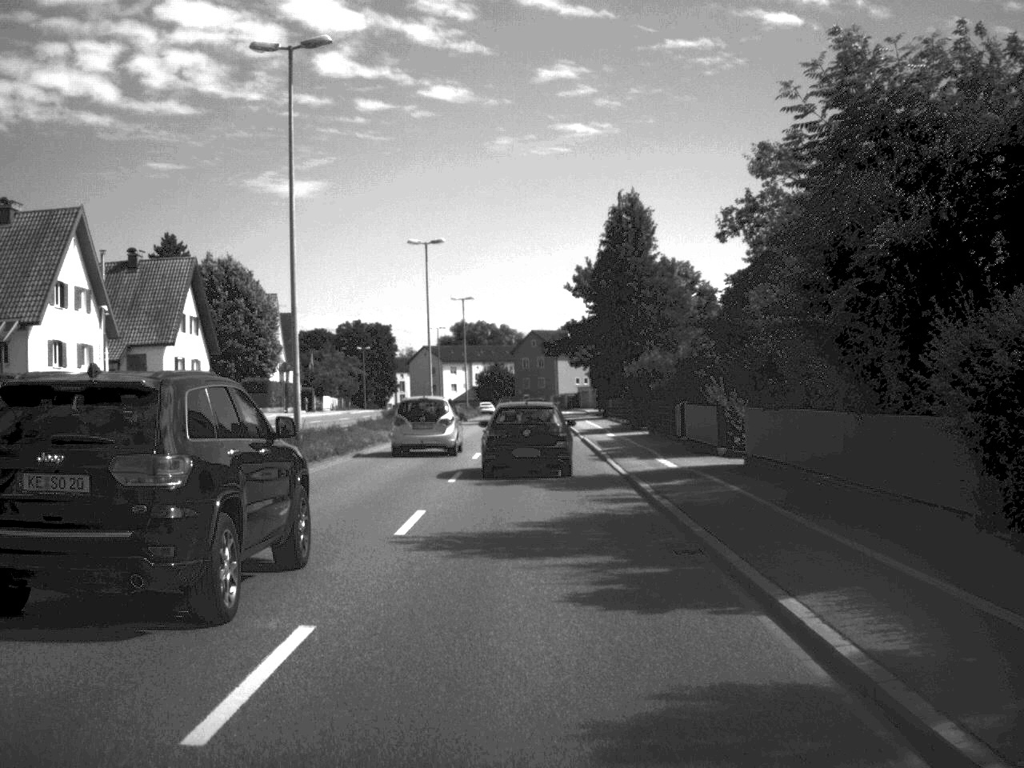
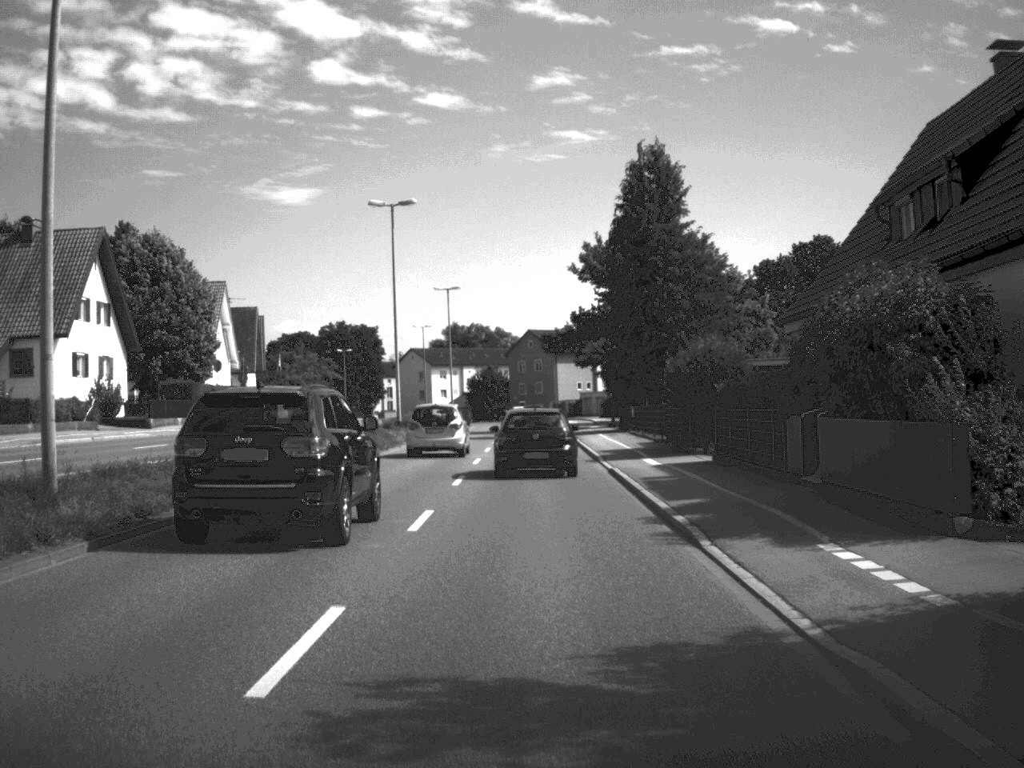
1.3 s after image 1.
(0.0, +16.7) m; 0°
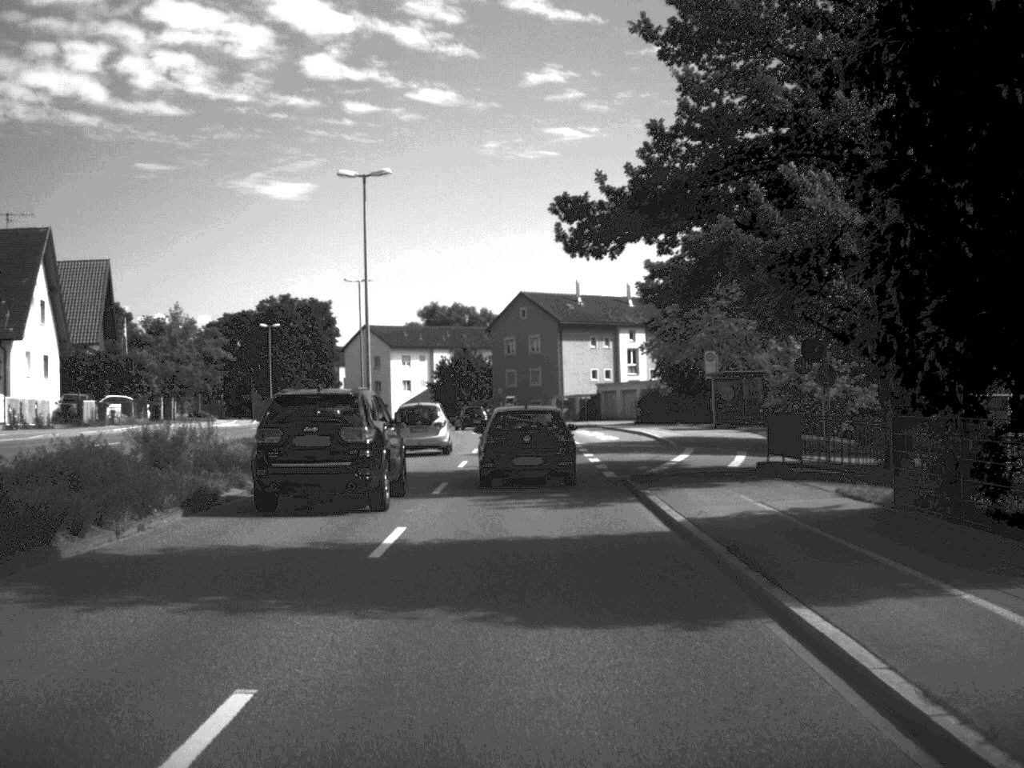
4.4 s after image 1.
(0.0, +47.4) m; 0°
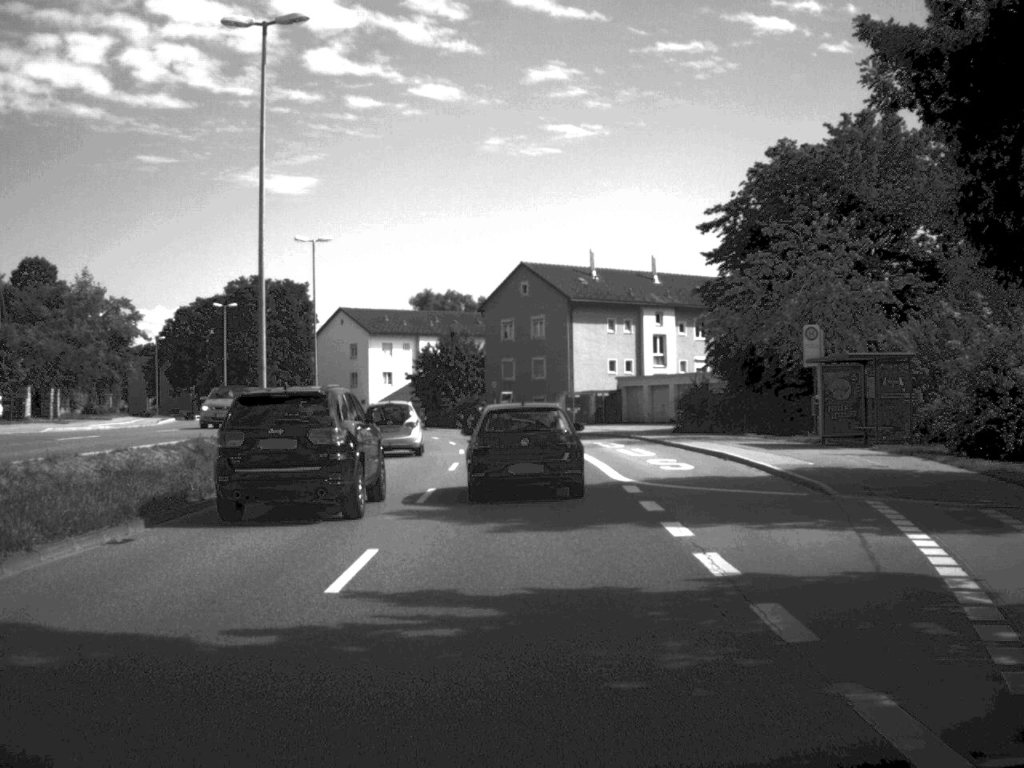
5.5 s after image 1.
(0.0, +20.2) m; 0°
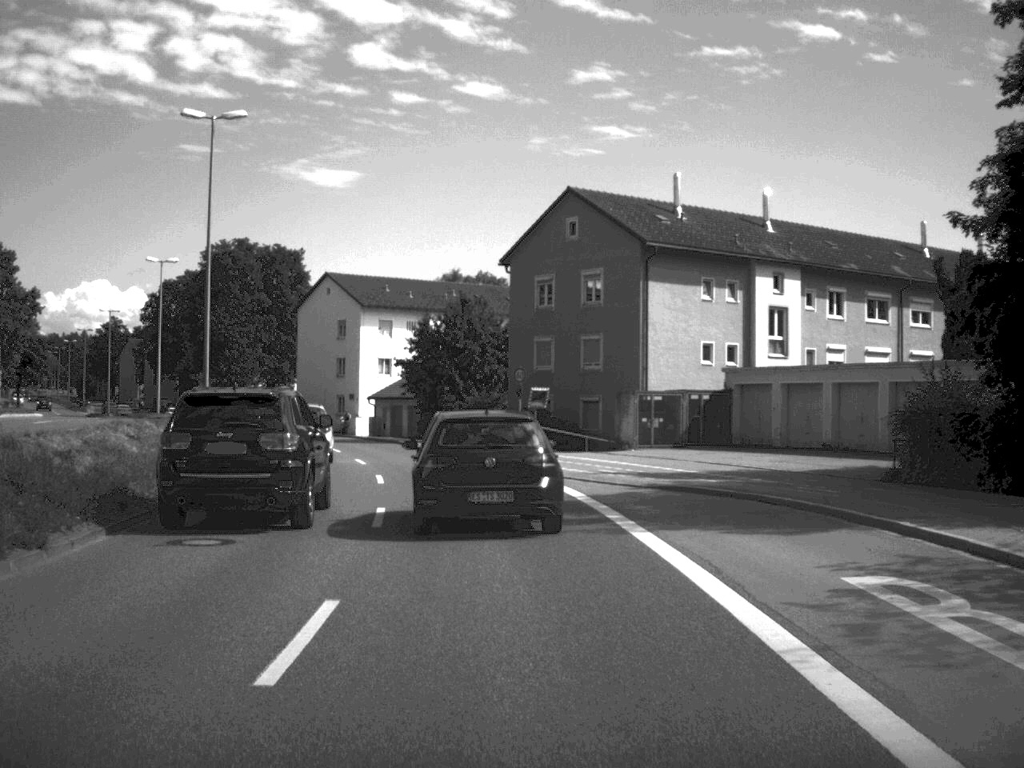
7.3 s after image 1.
(-0.2, +29.8) m; -2°
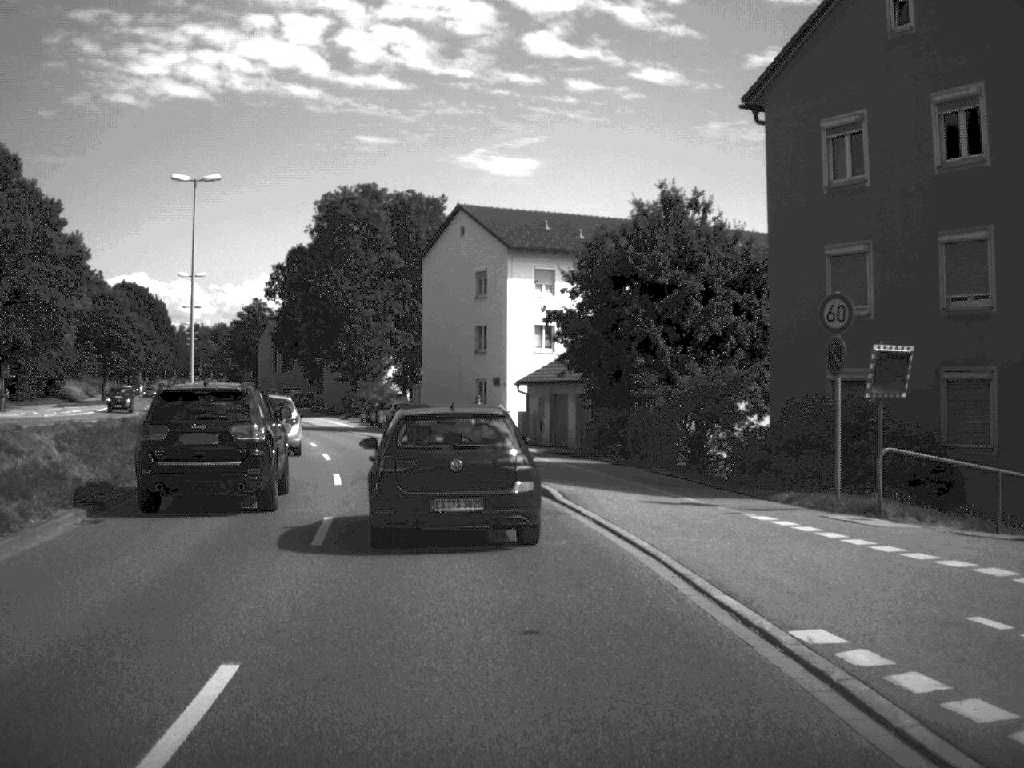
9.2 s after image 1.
(-1.9, +29.0) m; -8°
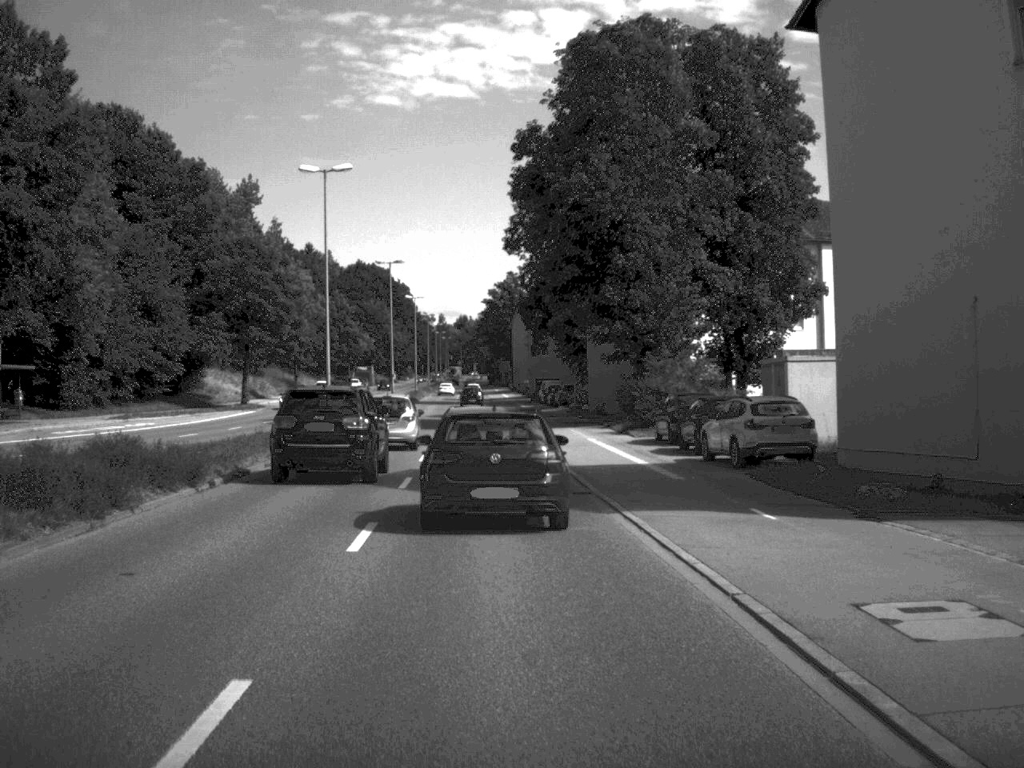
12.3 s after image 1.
(-6.0, +44.5) m; -13°
